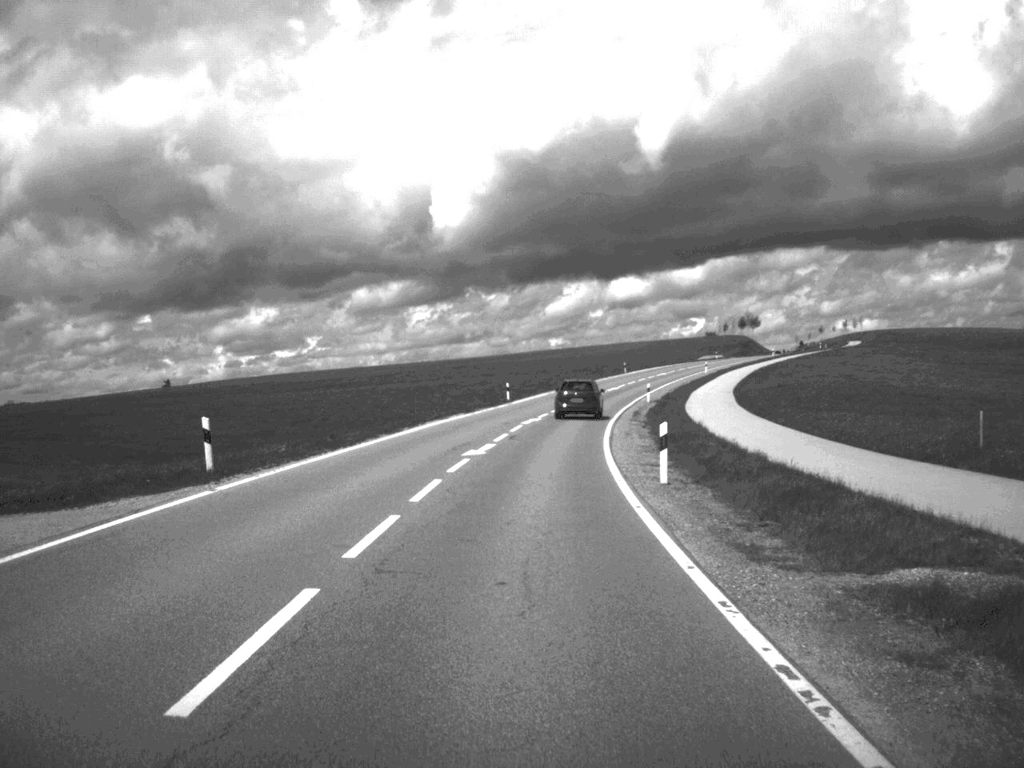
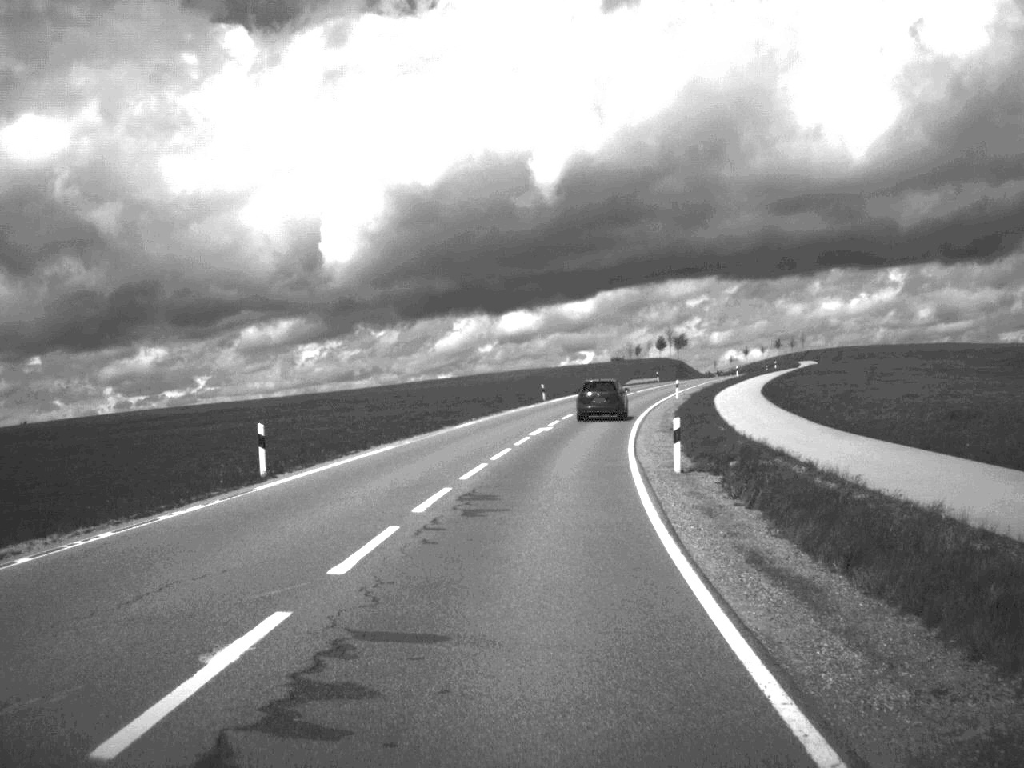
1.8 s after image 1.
(+1.8, +47.5) m; +5°
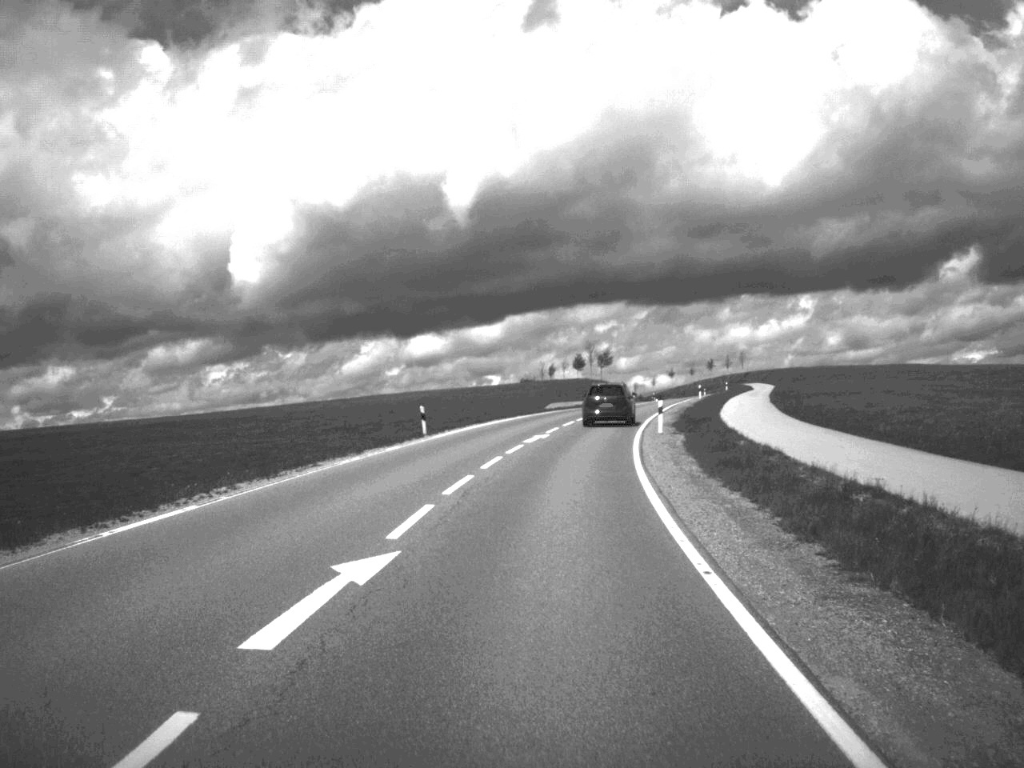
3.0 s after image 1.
(+1.2, +31.8) m; +4°
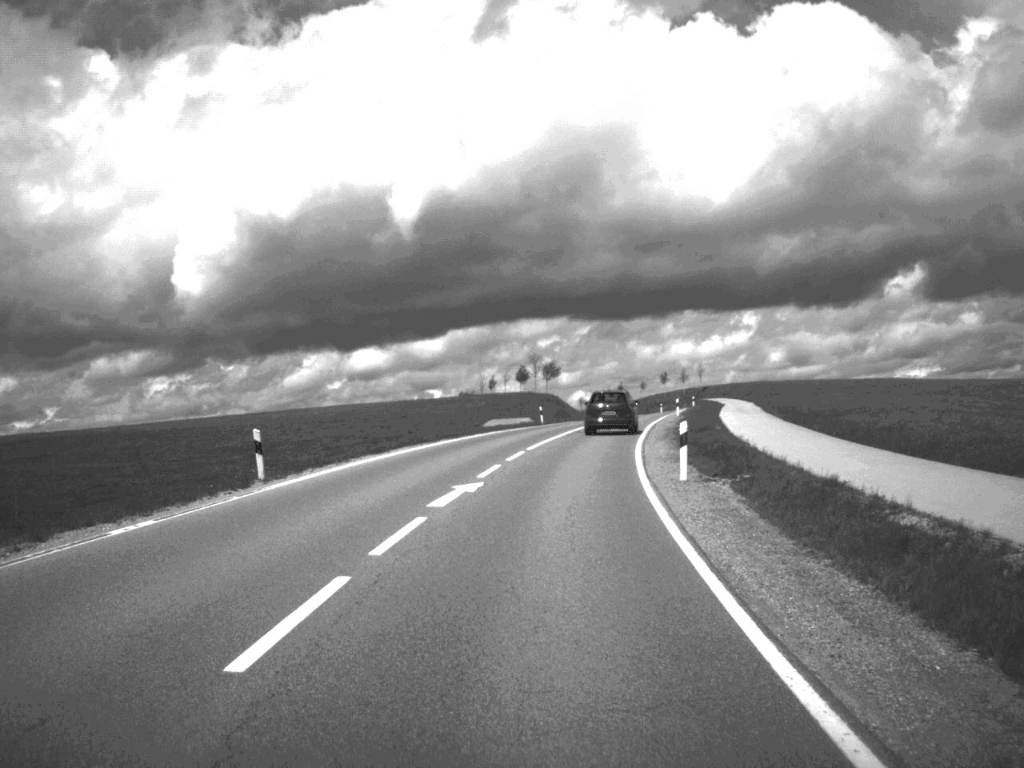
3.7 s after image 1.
(+0.4, +18.4) m; +3°
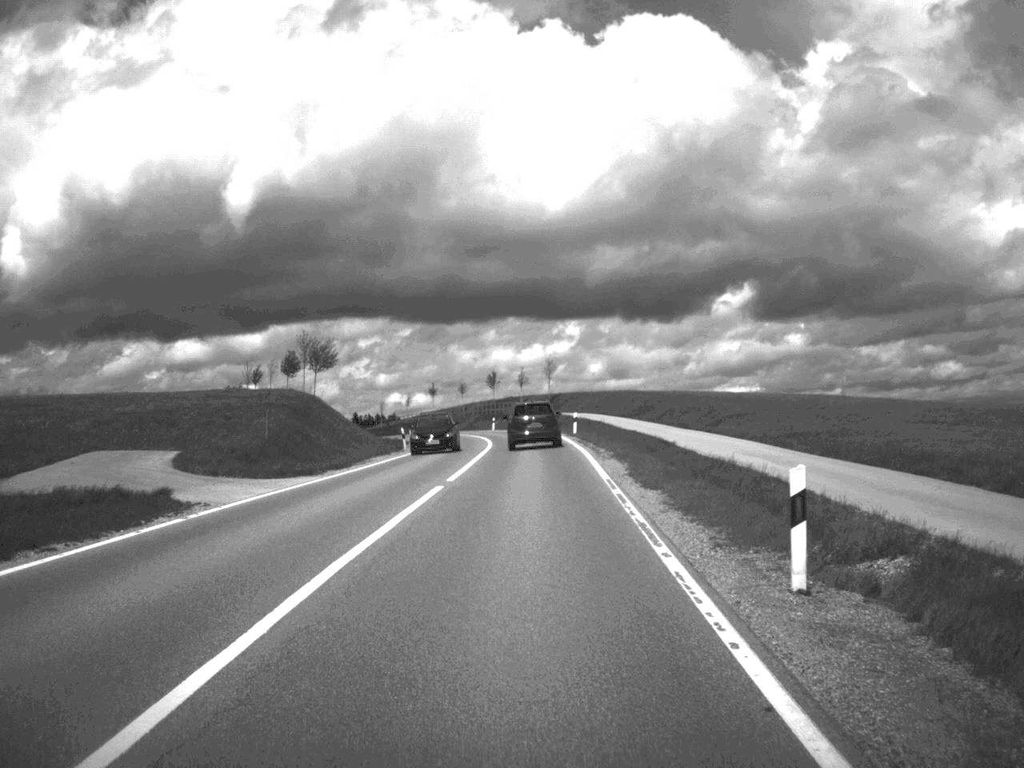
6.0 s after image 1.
(+4.7, +61.1) m; +8°
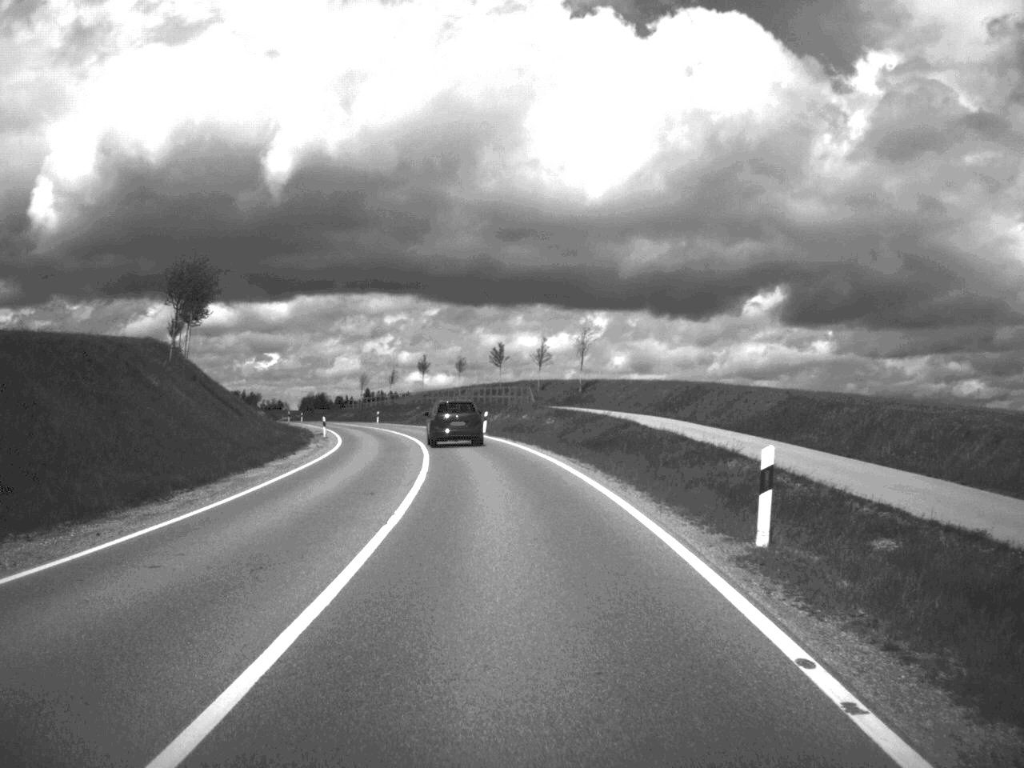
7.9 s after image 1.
(0.0, +46.4) m; -1°
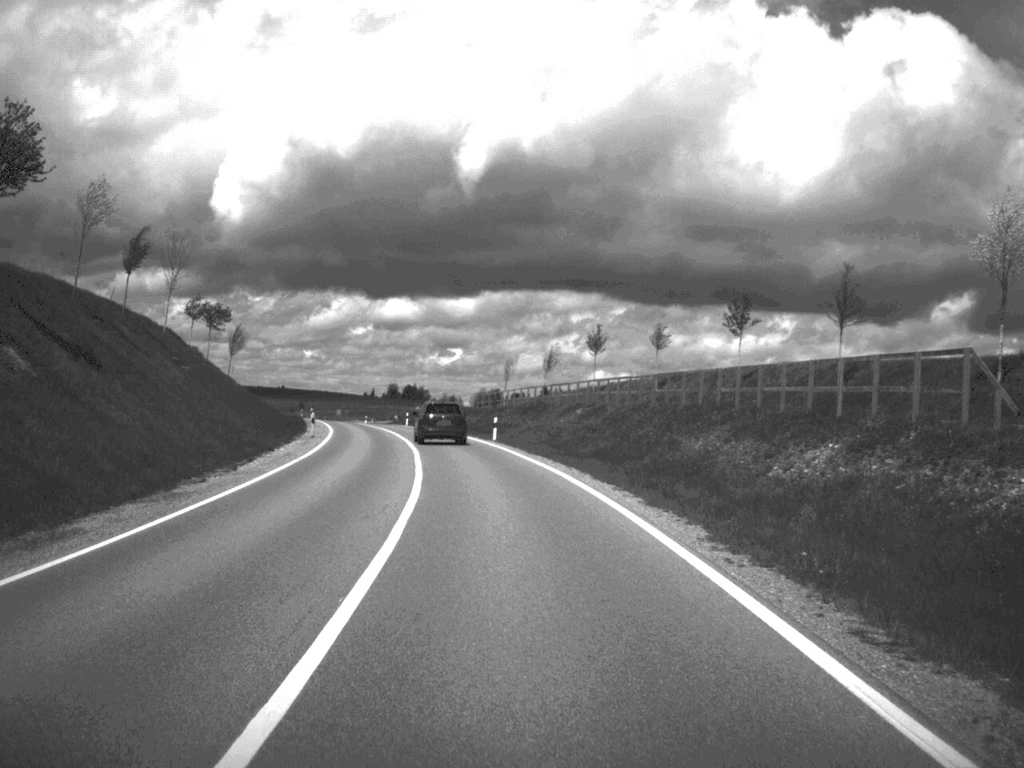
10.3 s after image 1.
(-3.8, +56.3) m; -8°
